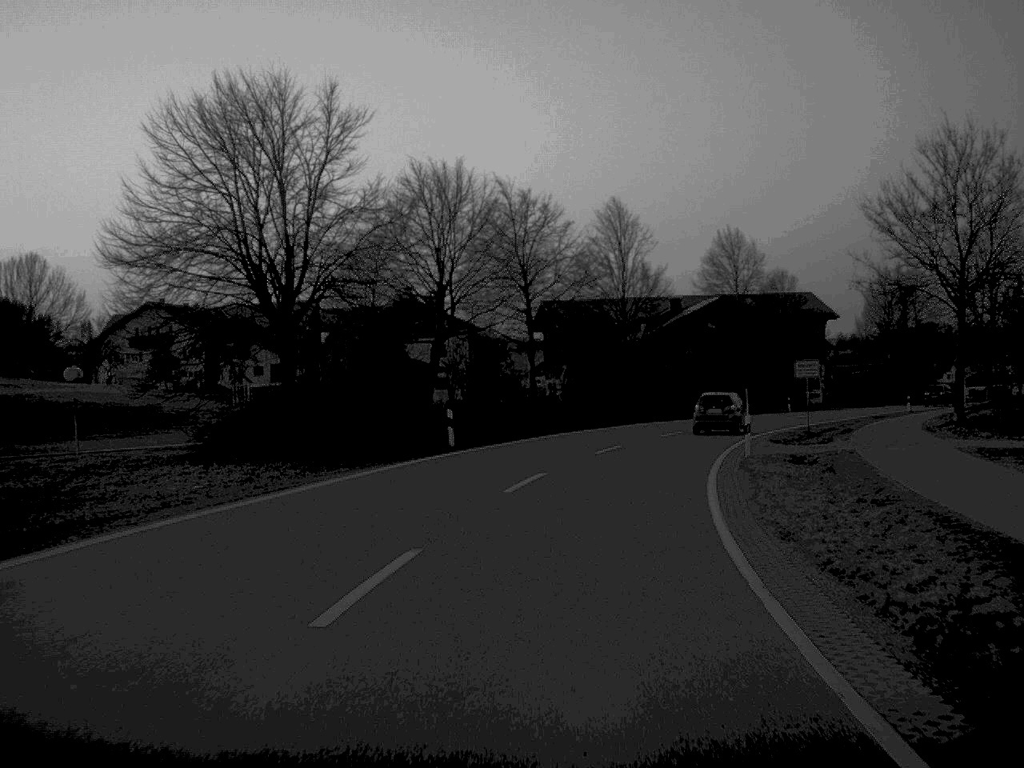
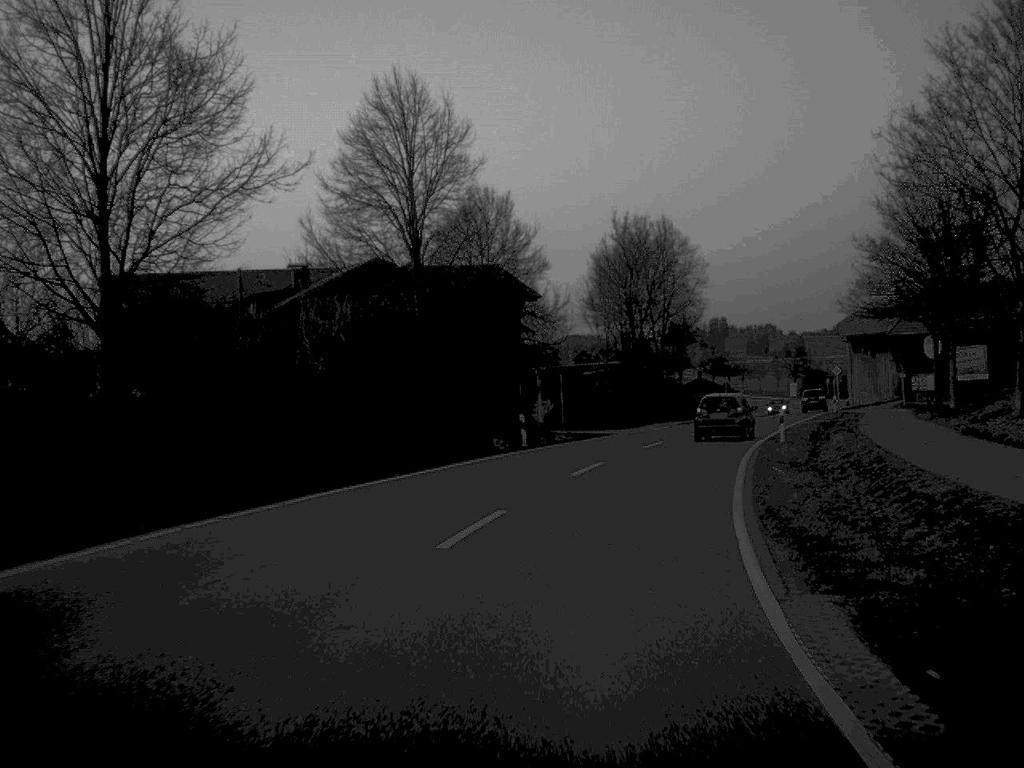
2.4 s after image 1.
(+5.8, +42.5) m; +16°
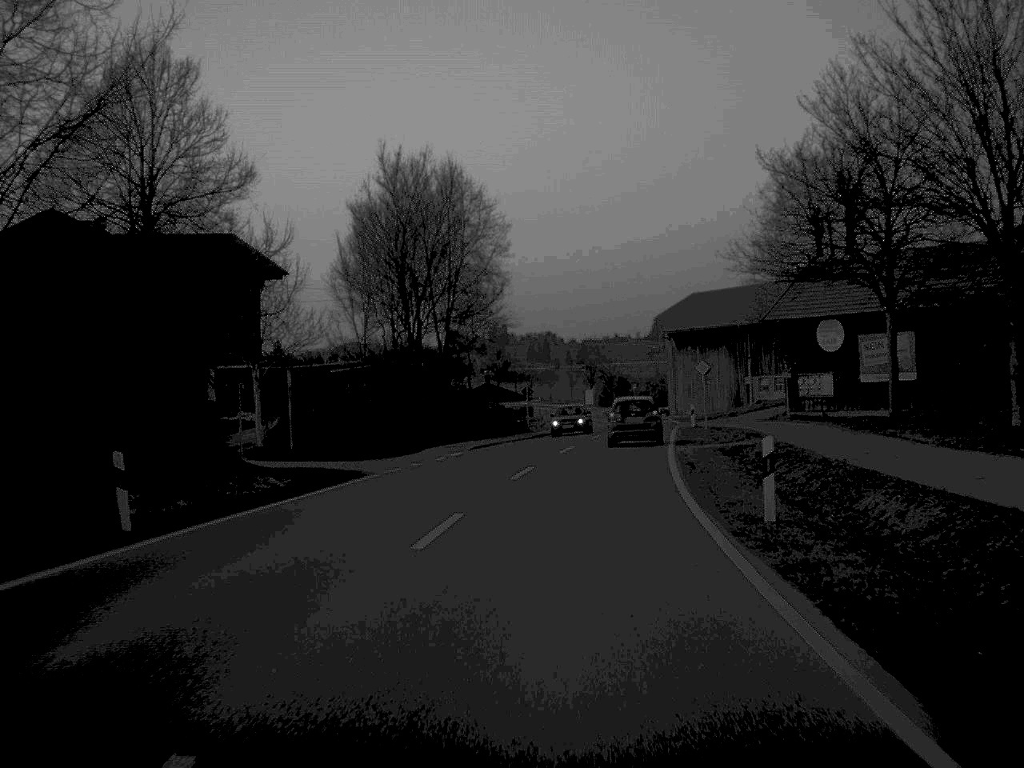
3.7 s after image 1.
(+2.0, +23.1) m; +10°
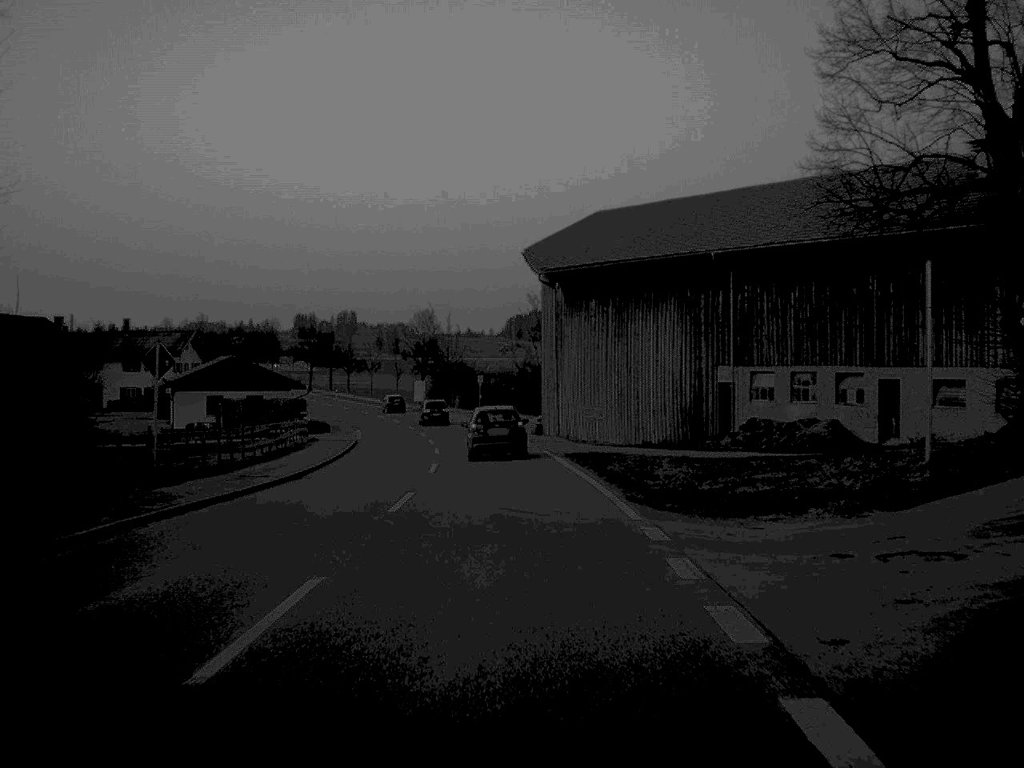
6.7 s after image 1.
(+4.6, +53.2) m; +6°
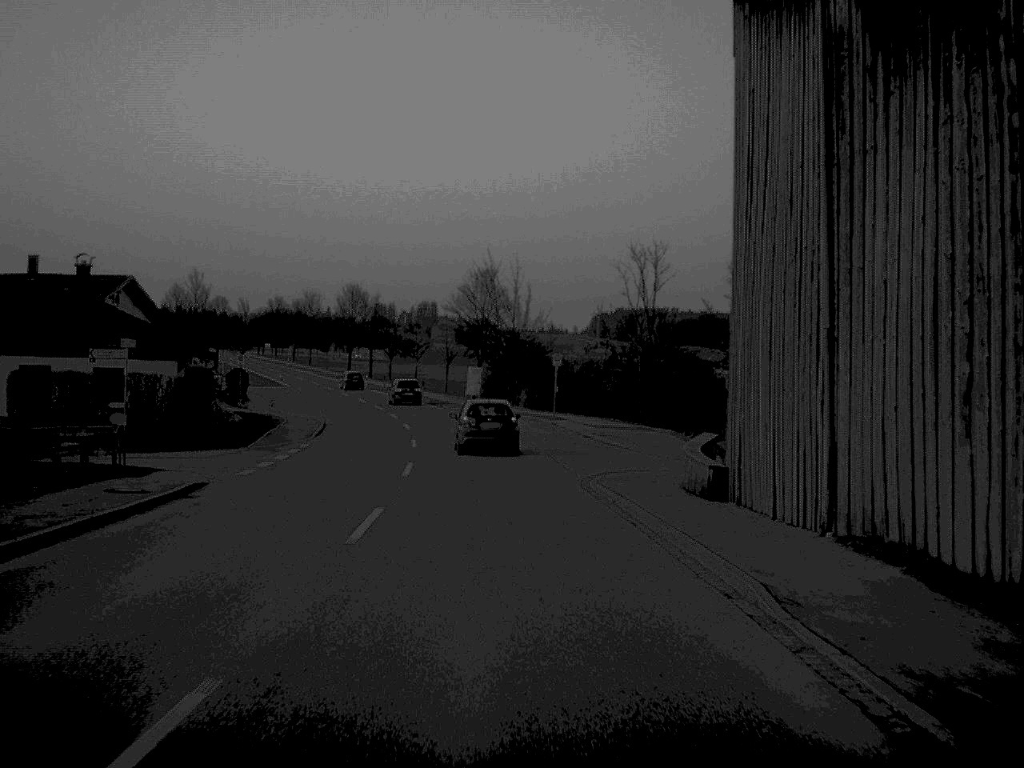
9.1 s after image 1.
(-1.0, +40.2) m; -4°
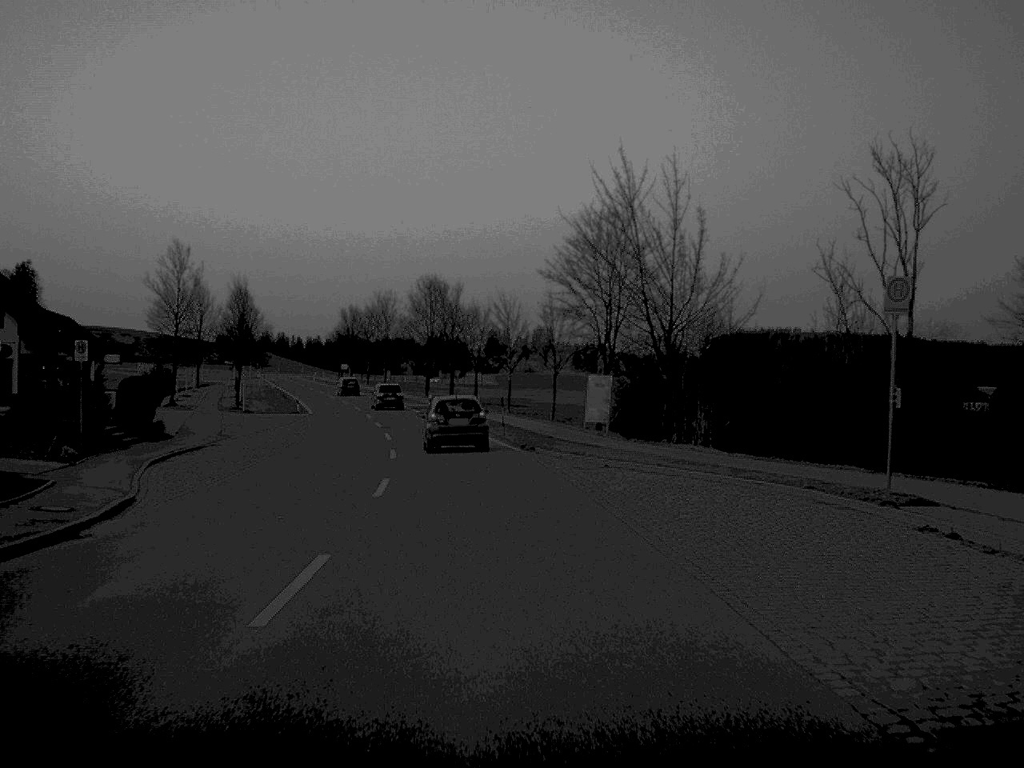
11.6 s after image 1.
(-1.8, +41.8) m; -5°
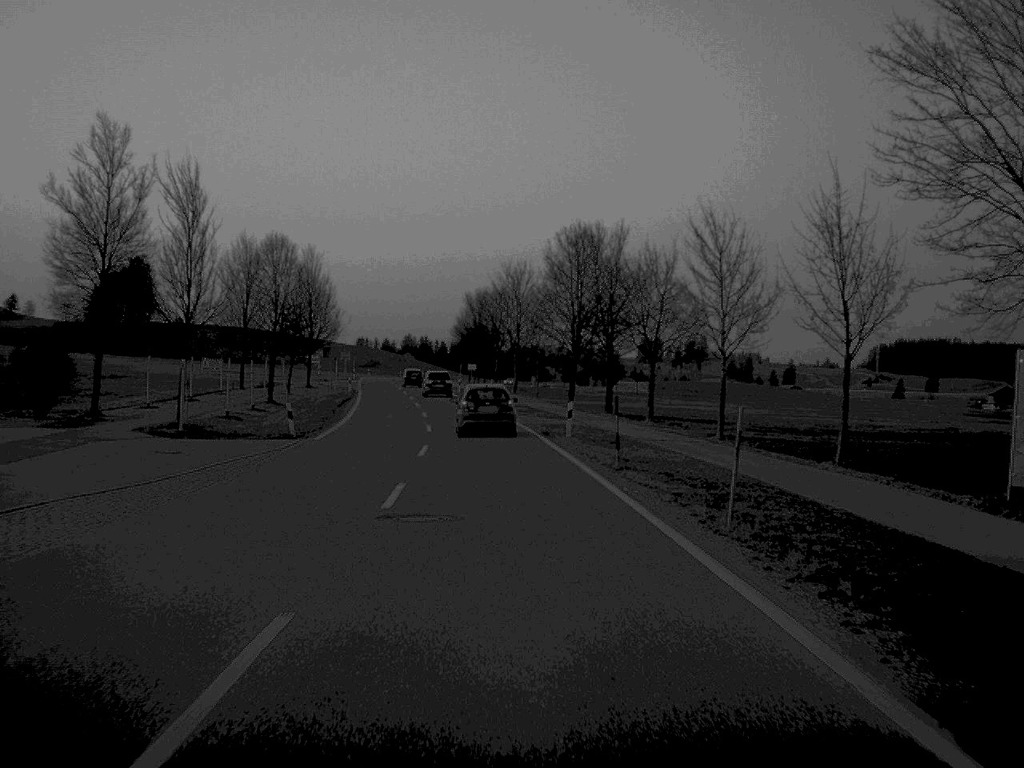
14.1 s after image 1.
(-2.4, +39.9) m; -7°
